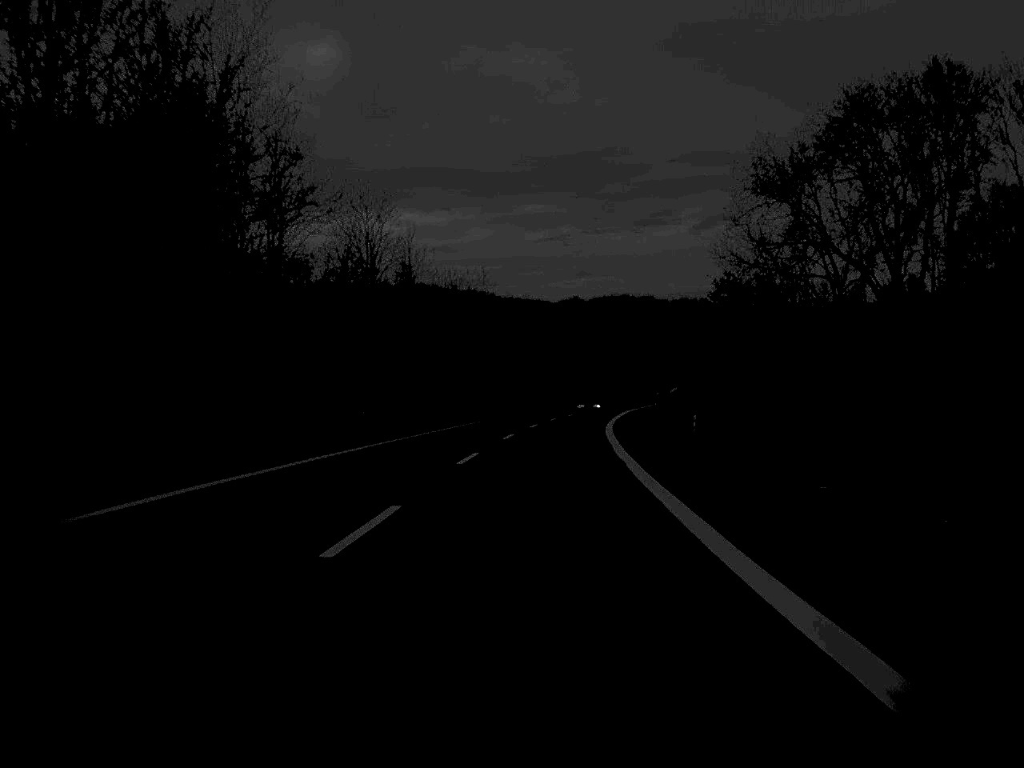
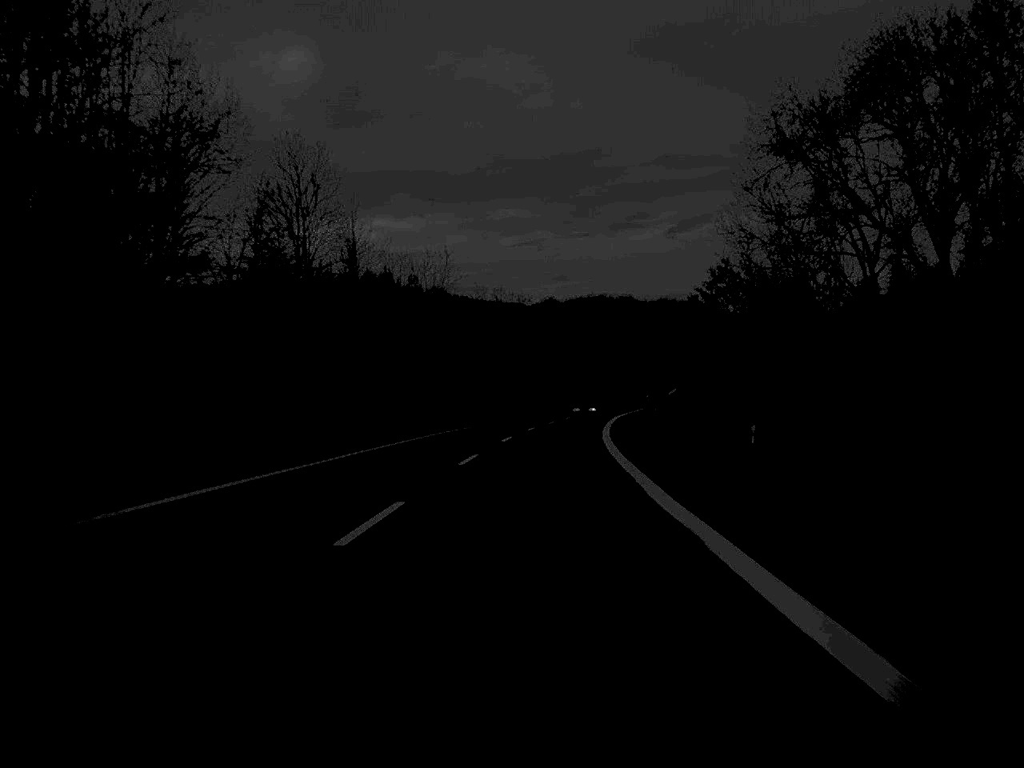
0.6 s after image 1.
(+0.2, +16.4) m; +1°
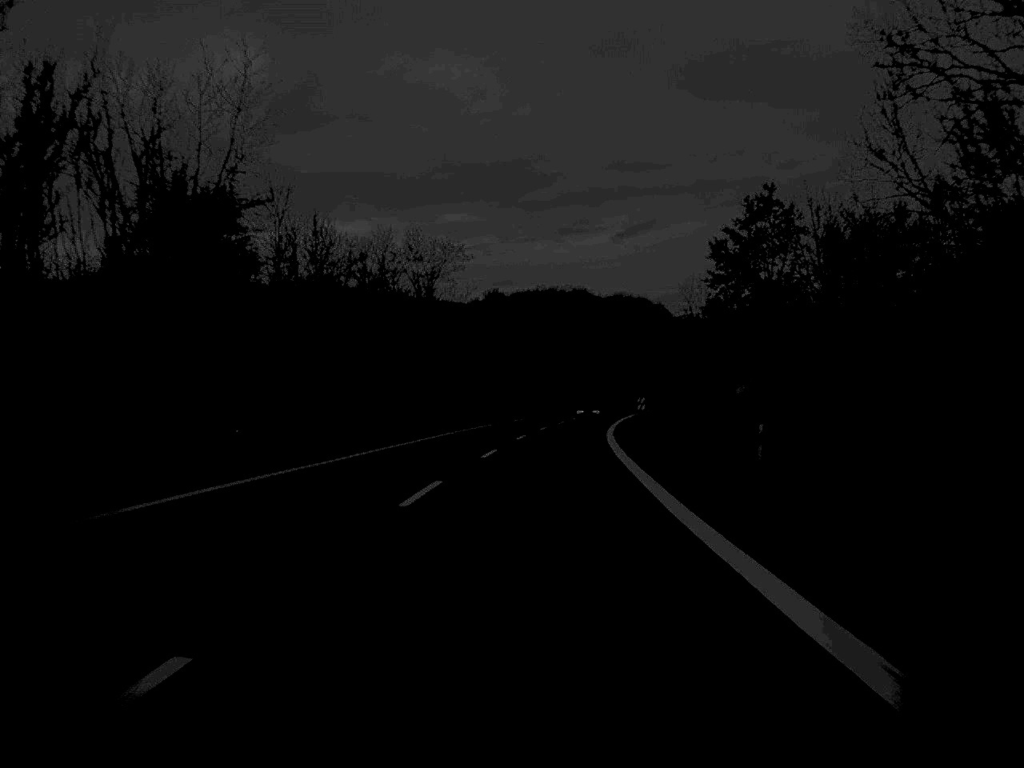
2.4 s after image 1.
(+1.1, +47.7) m; +3°
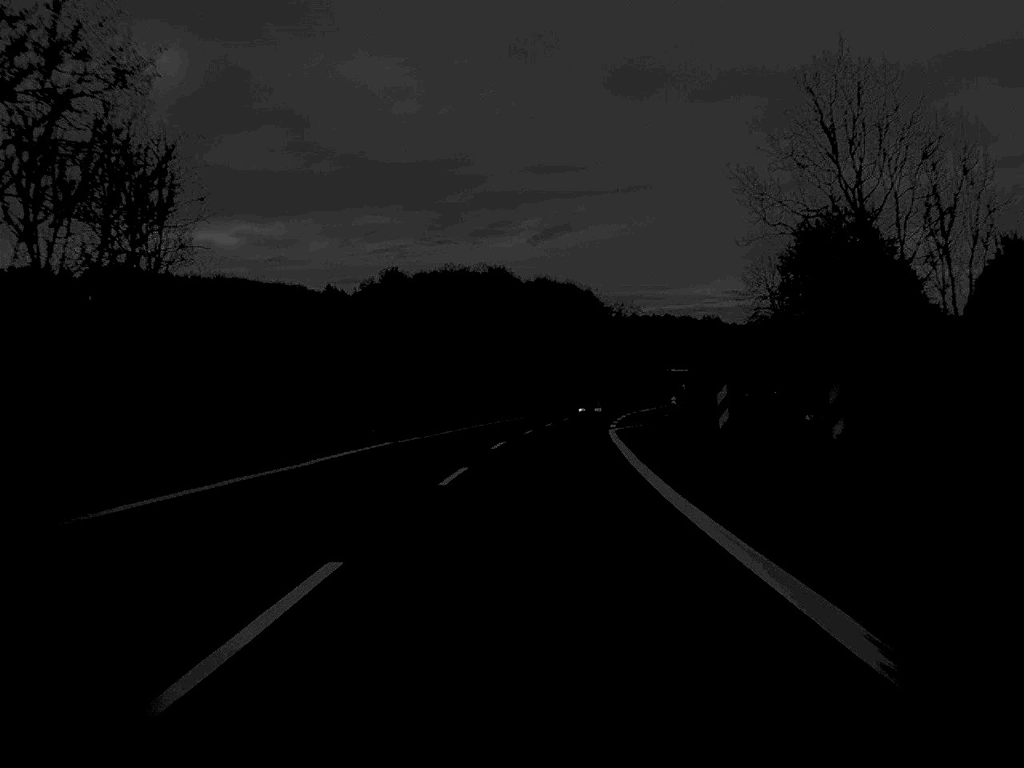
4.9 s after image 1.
(+2.2, +66.3) m; +4°
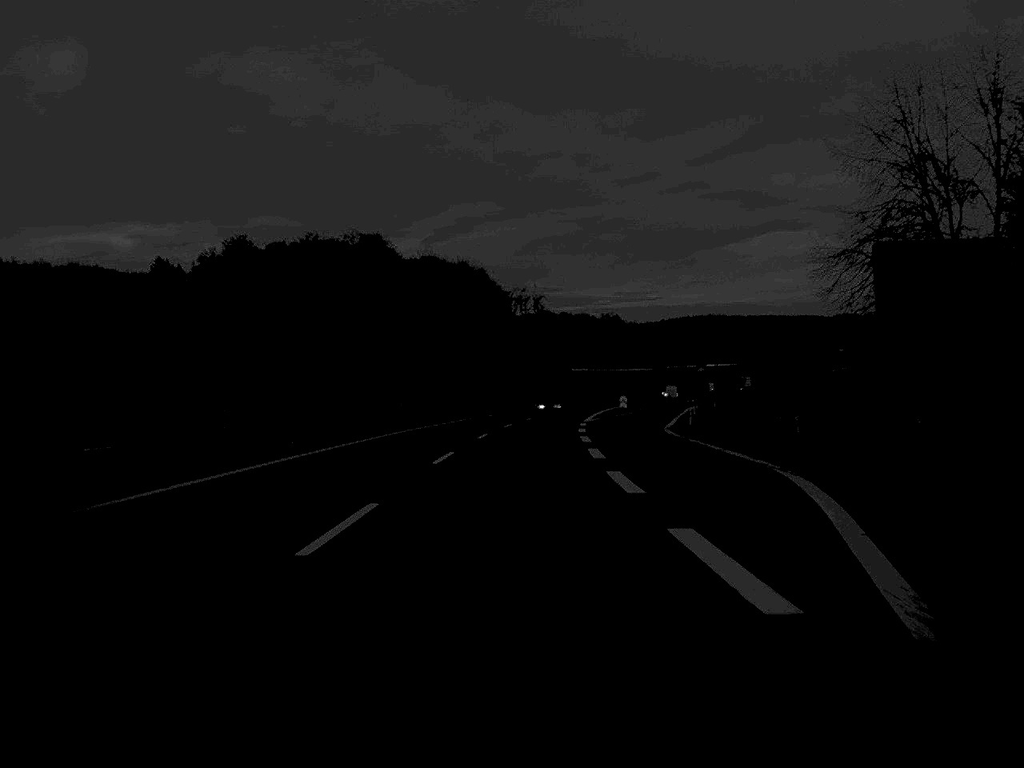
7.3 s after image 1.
(+2.4, +64.0) m; +5°
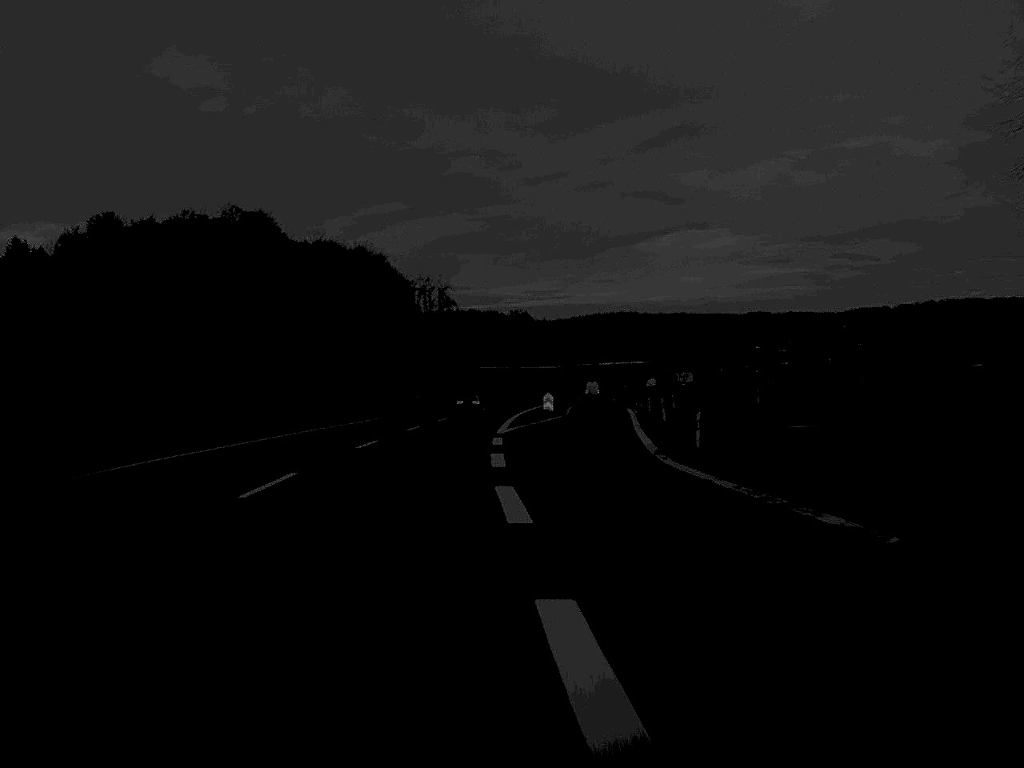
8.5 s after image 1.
(+1.1, +29.0) m; +4°
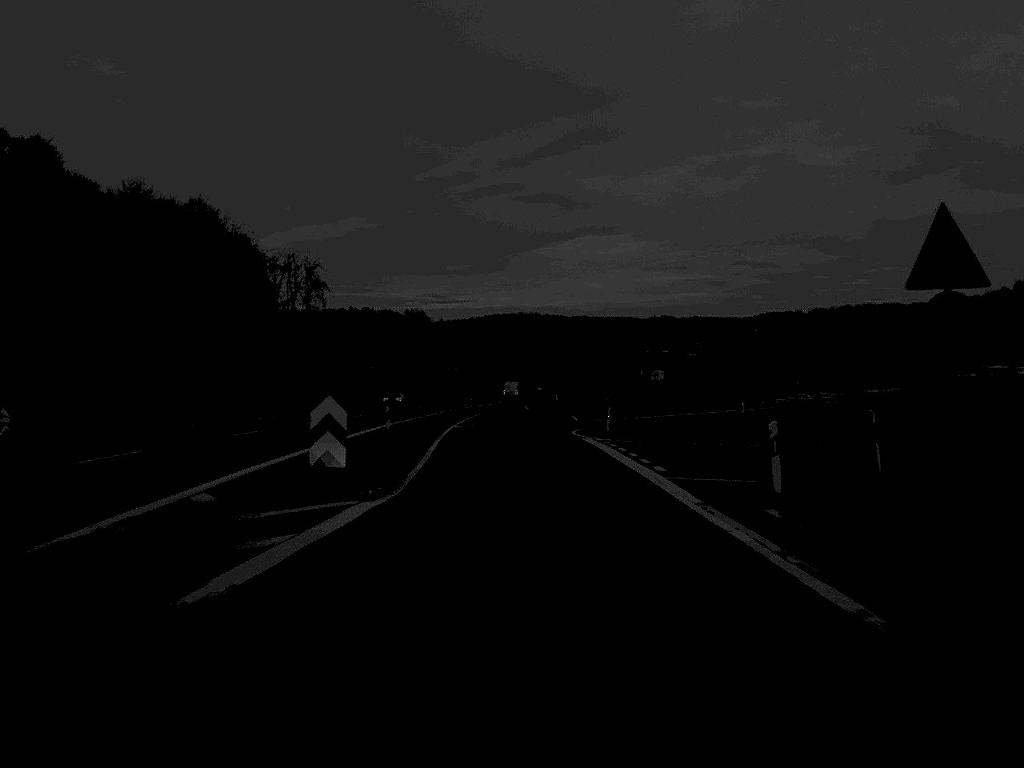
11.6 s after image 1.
(+2.8, +62.6) m; +4°
